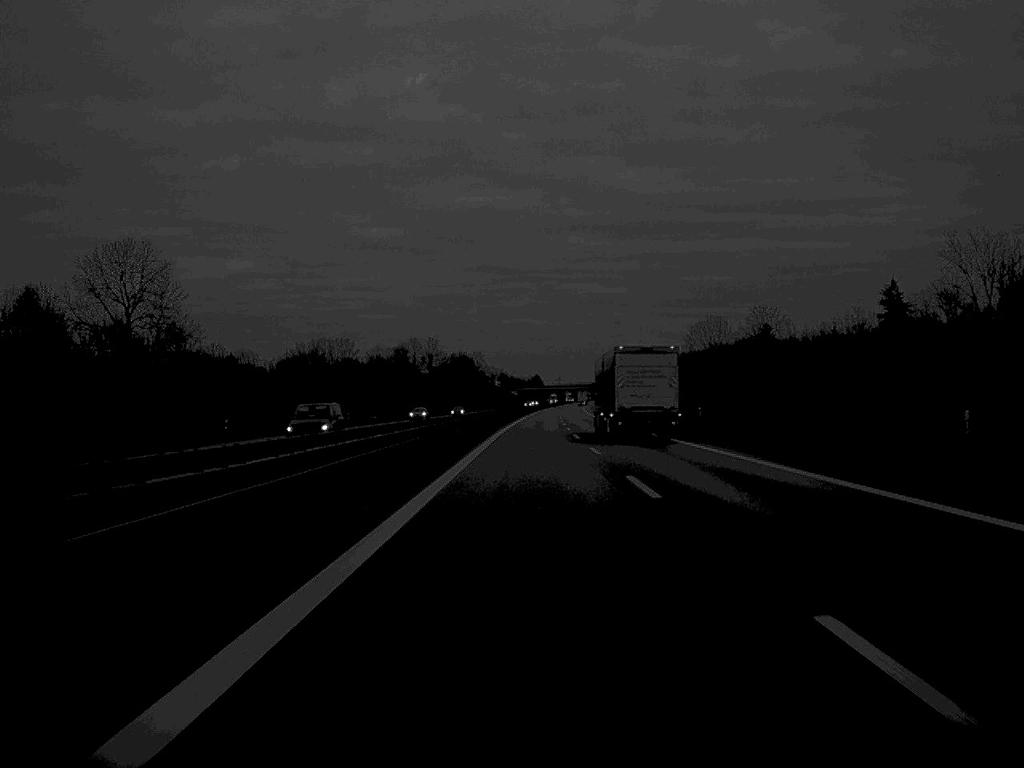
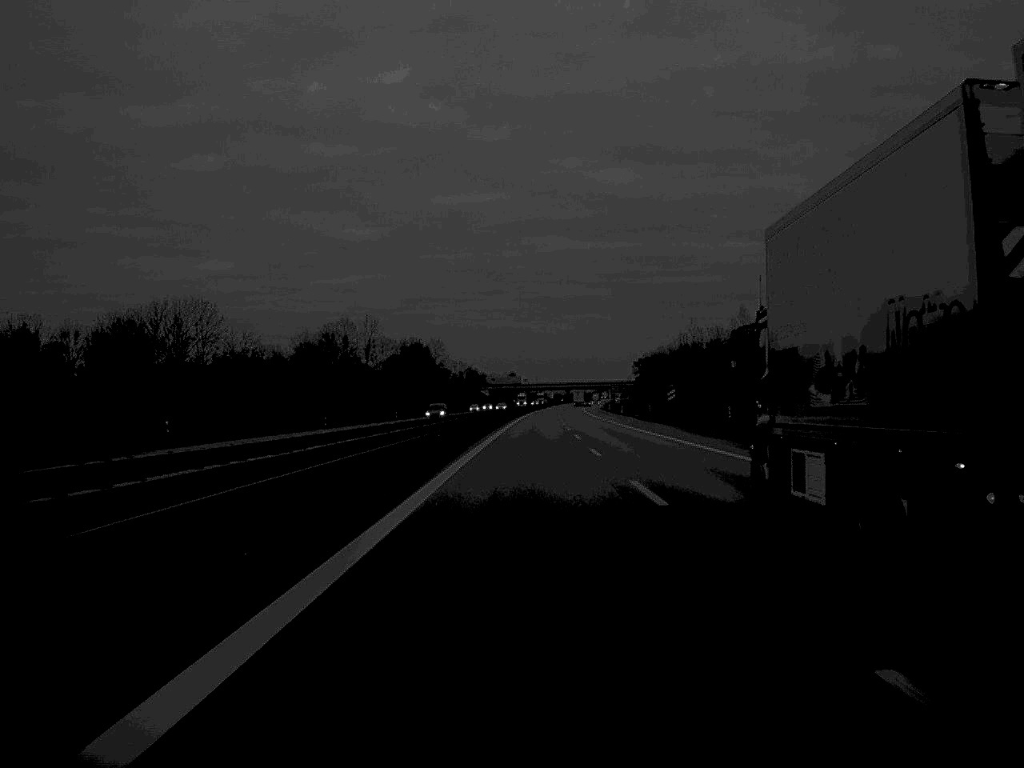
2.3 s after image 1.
(+0.7, +102.0) m; +1°
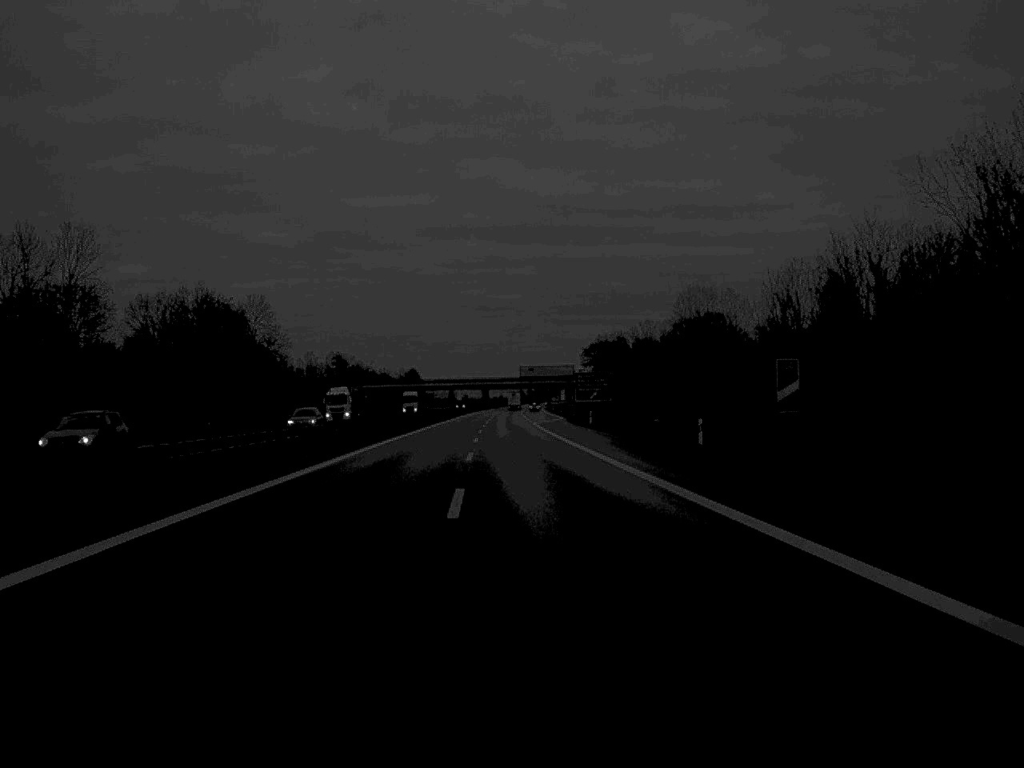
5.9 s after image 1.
(+4.7, +165.6) m; +4°
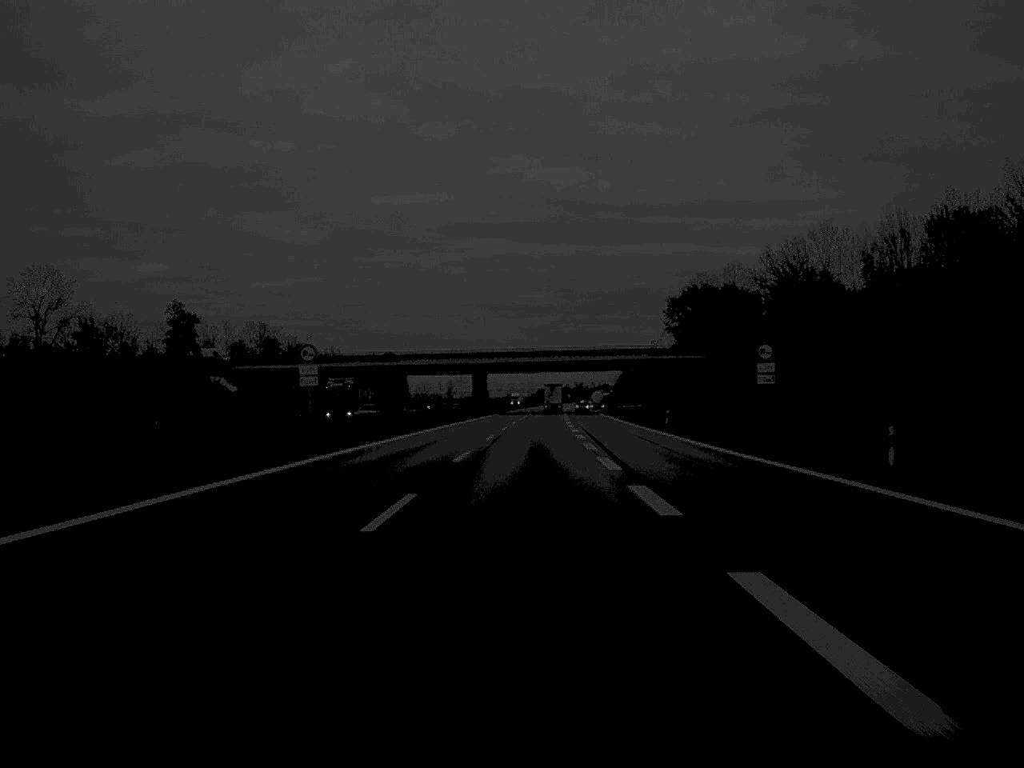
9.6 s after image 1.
(-2.5, +166.1) m; -1°
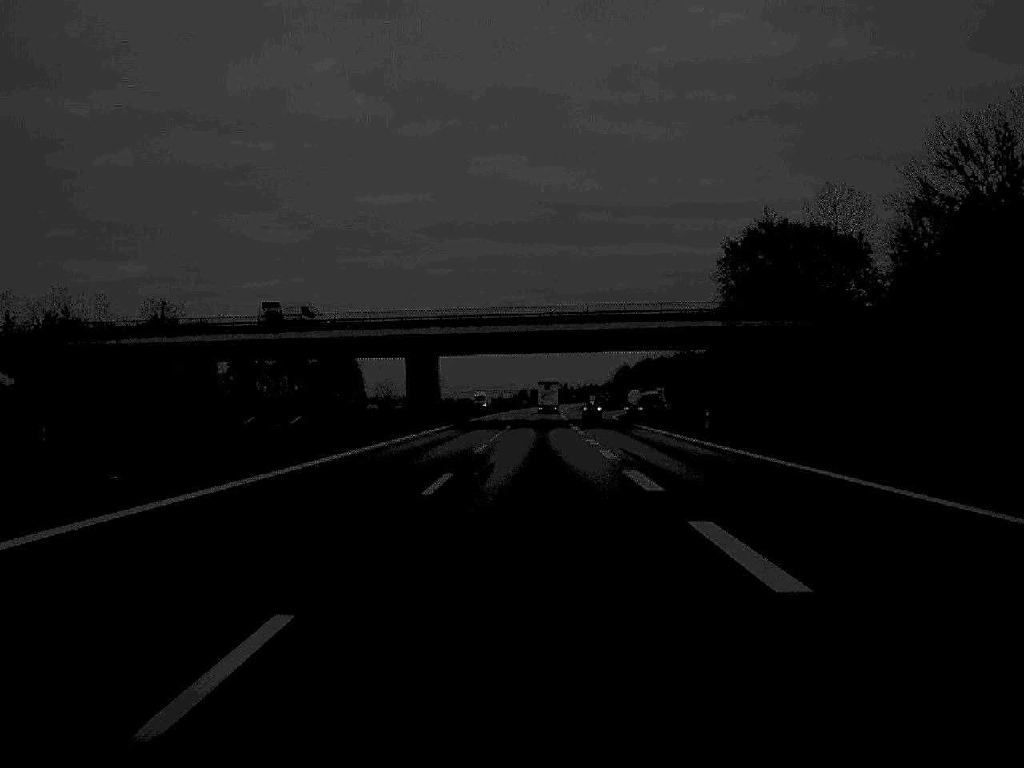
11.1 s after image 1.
(+0.5, +66.5) m; +1°
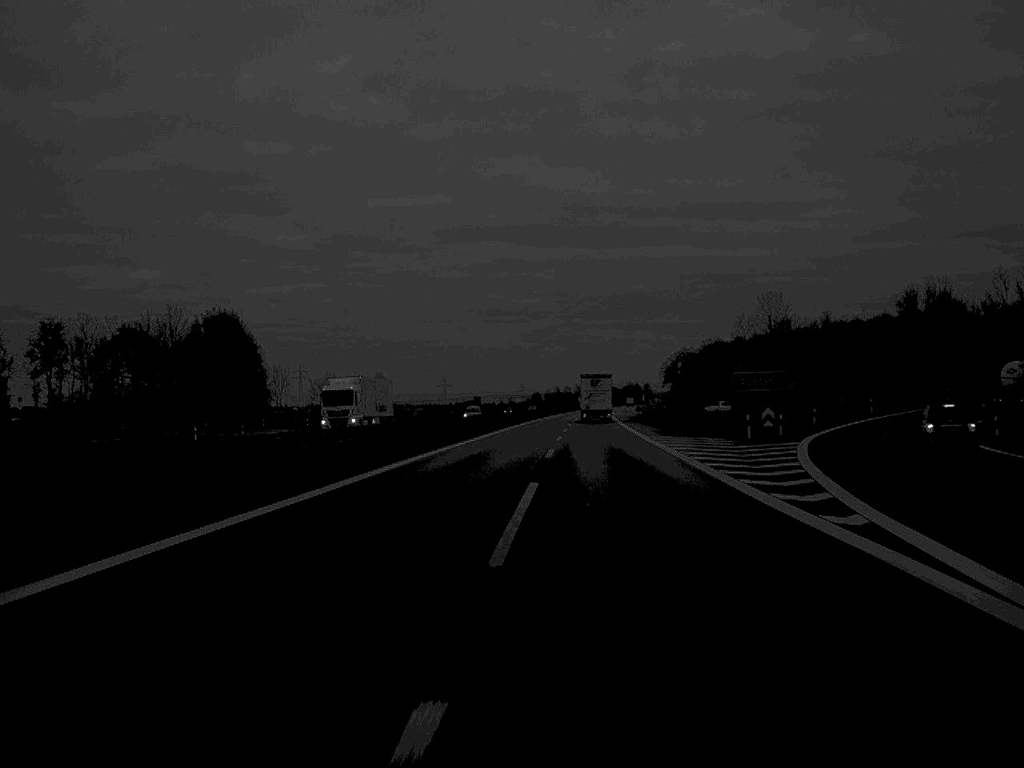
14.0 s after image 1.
(+0.3, +127.7) m; -1°
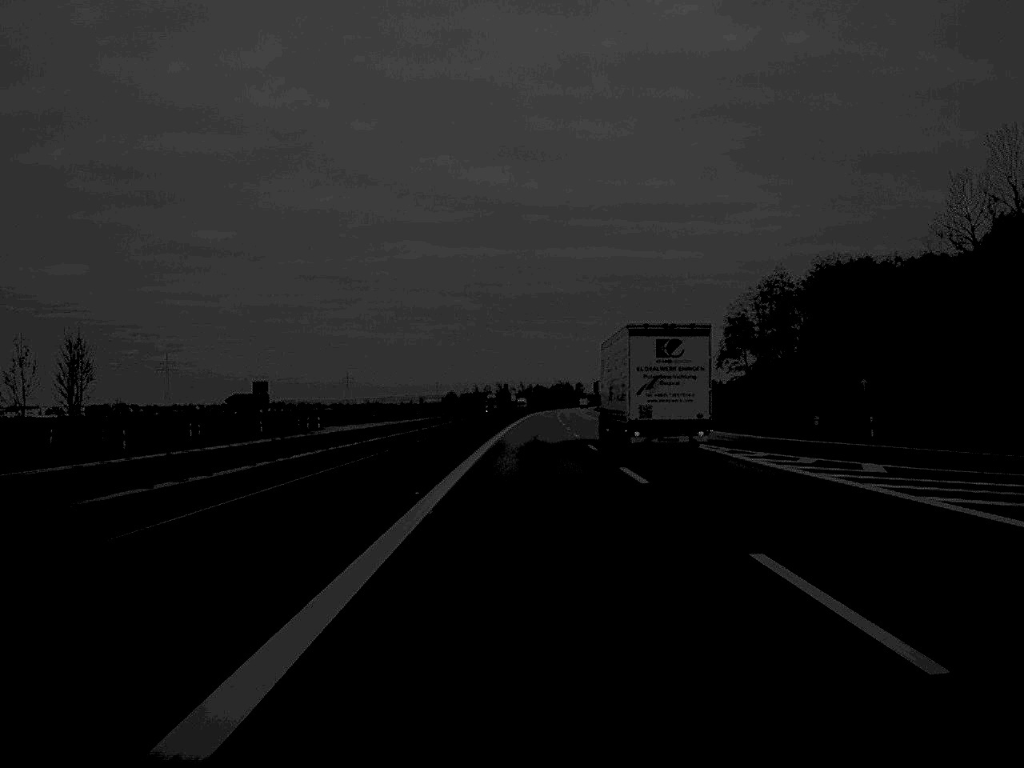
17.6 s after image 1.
(+4.5, +157.8) m; +4°
